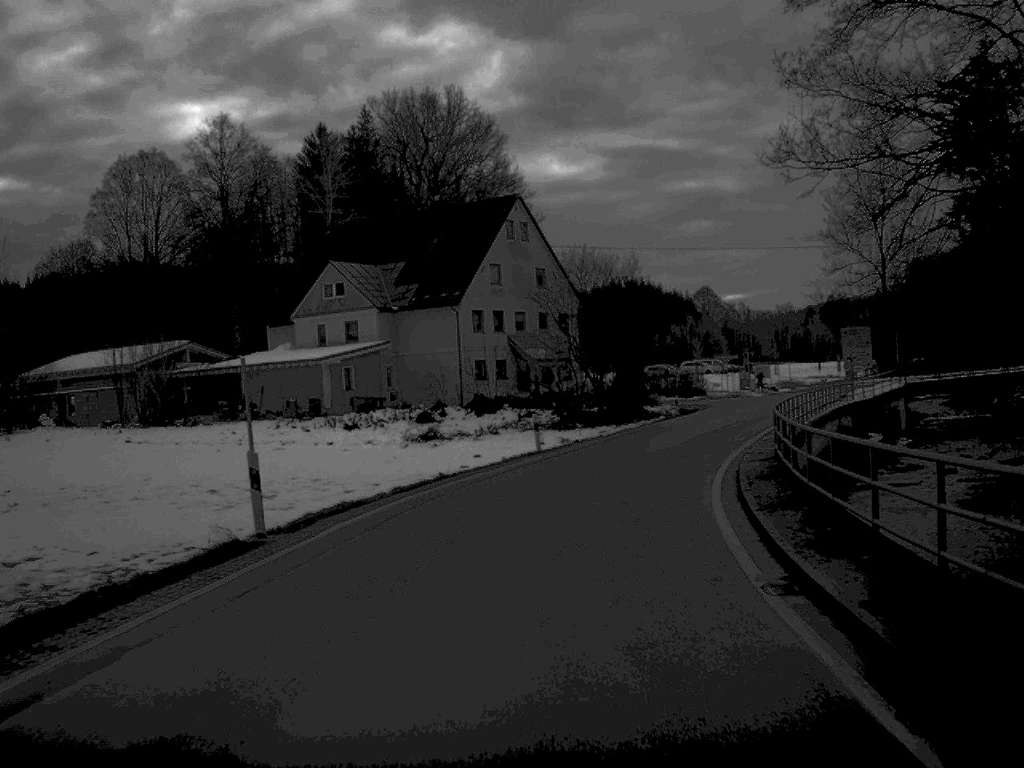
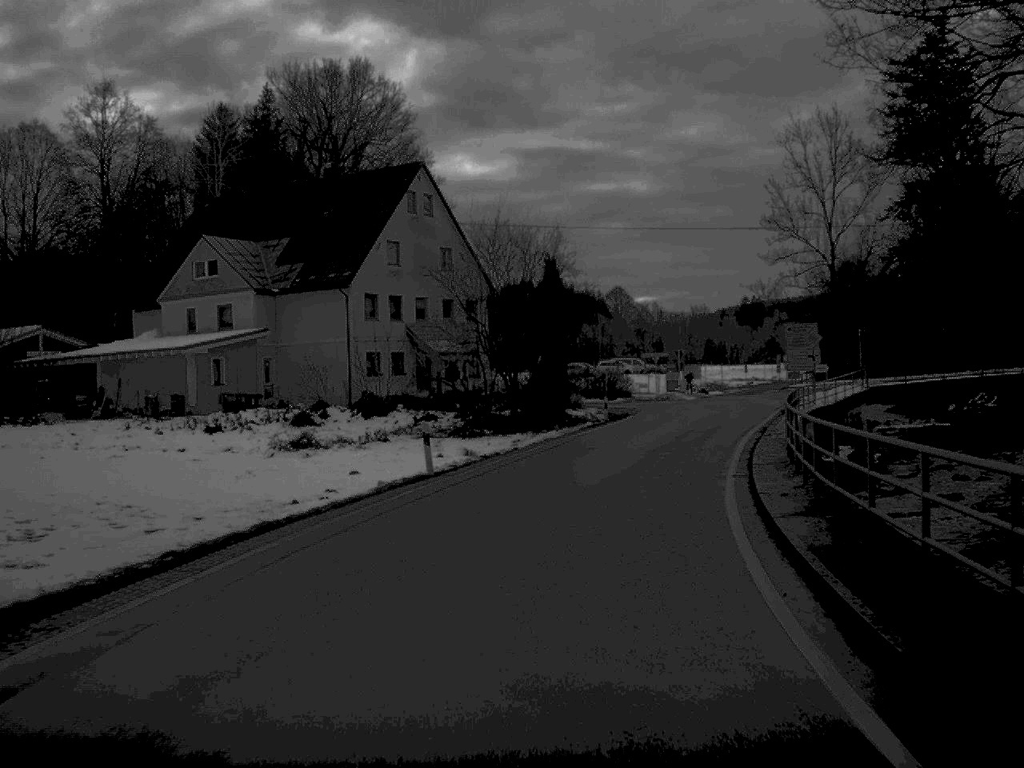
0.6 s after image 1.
(+0.4, +10.2) m; +4°
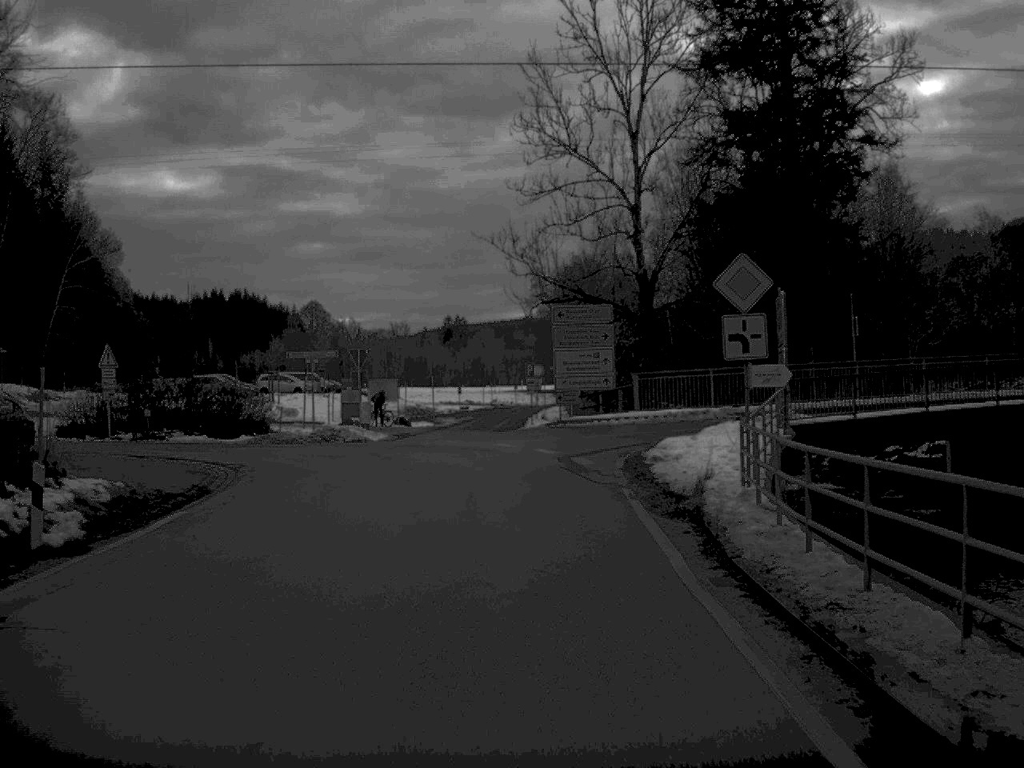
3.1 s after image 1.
(+4.7, +35.9) m; +13°
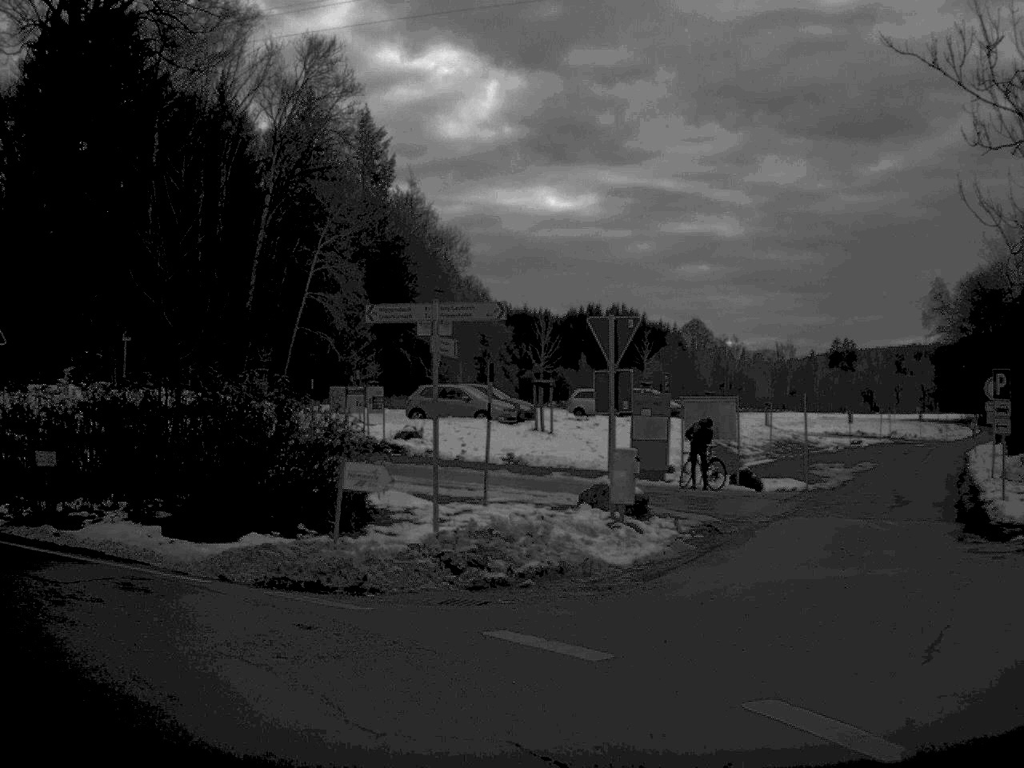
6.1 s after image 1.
(-1.3, +27.0) m; -19°
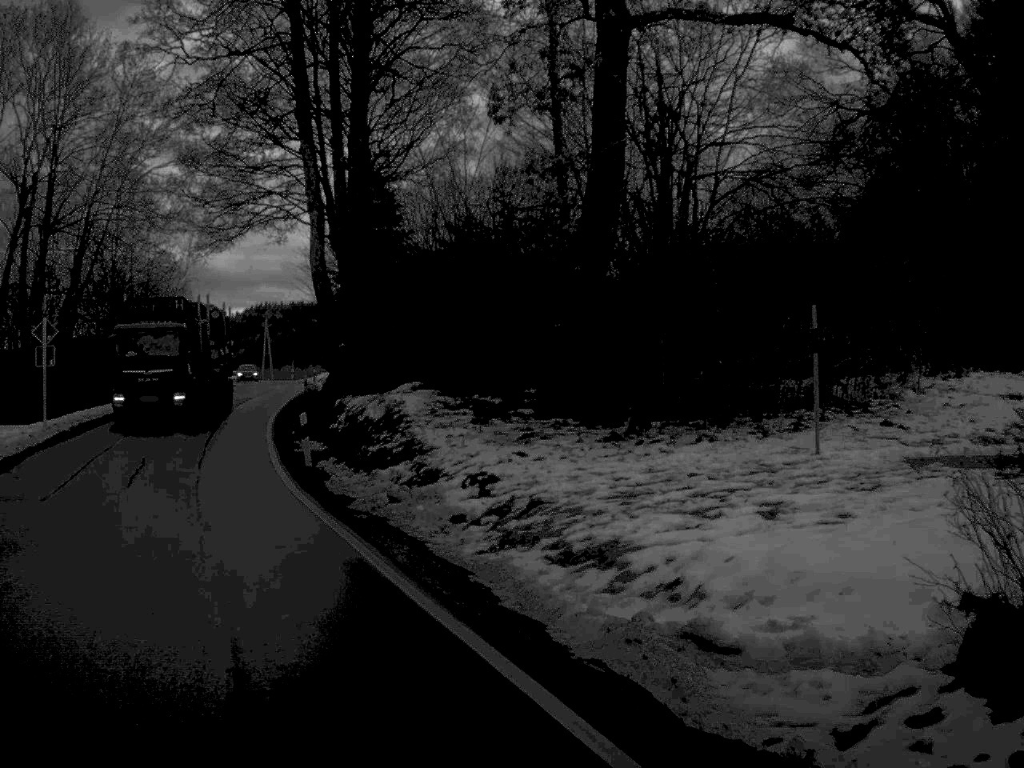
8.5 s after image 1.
(-5.6, +13.0) m; -44°
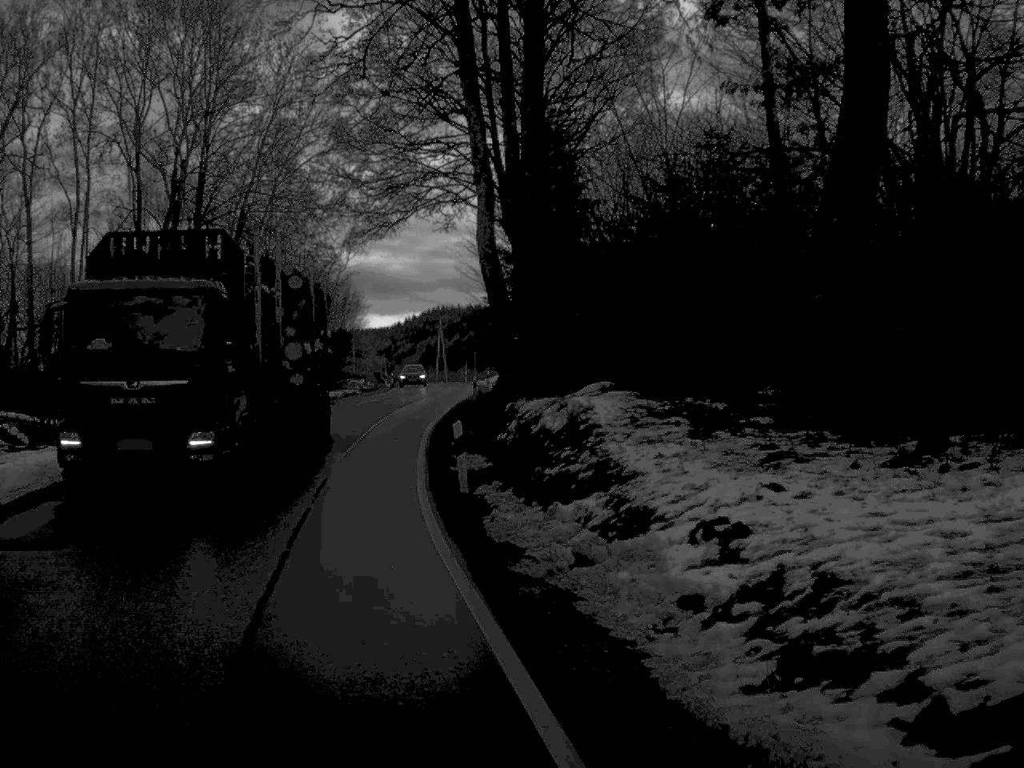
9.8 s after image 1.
(-0.5, +6.0) m; -8°
